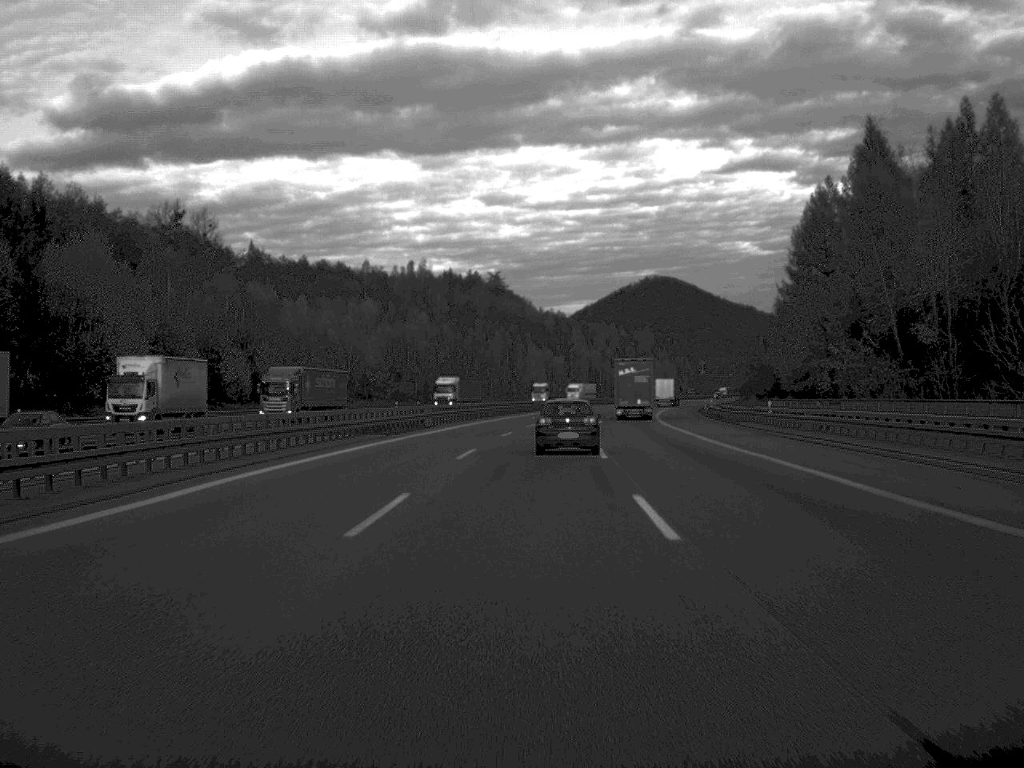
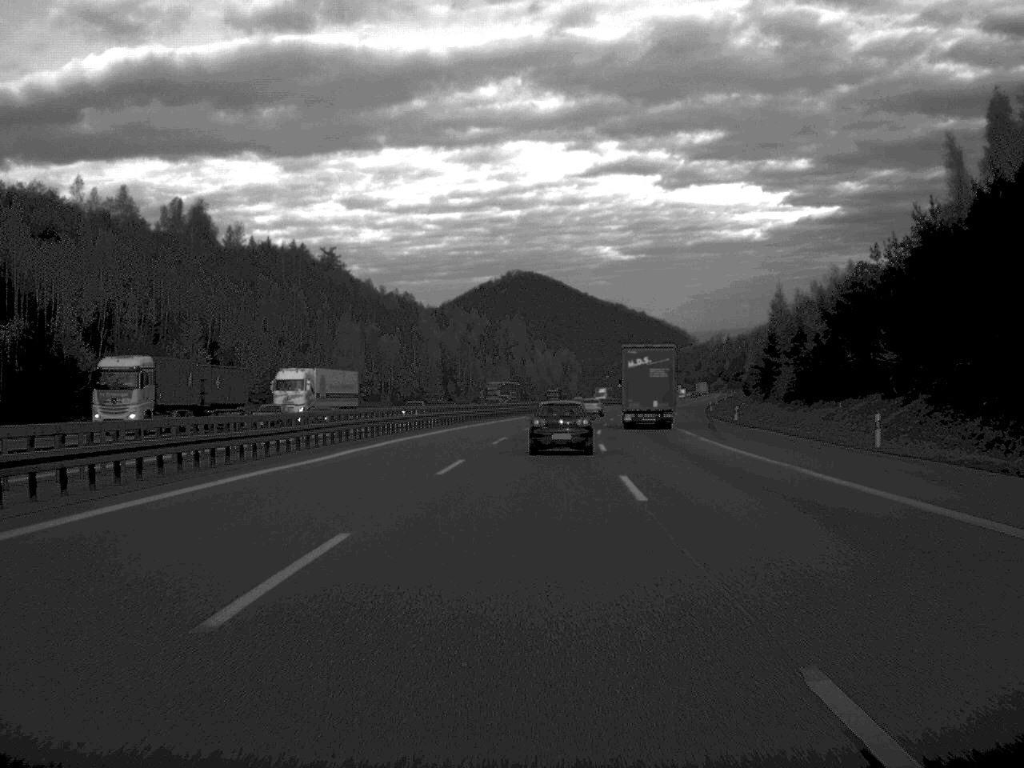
(+6.4, +114.5) m; +6°
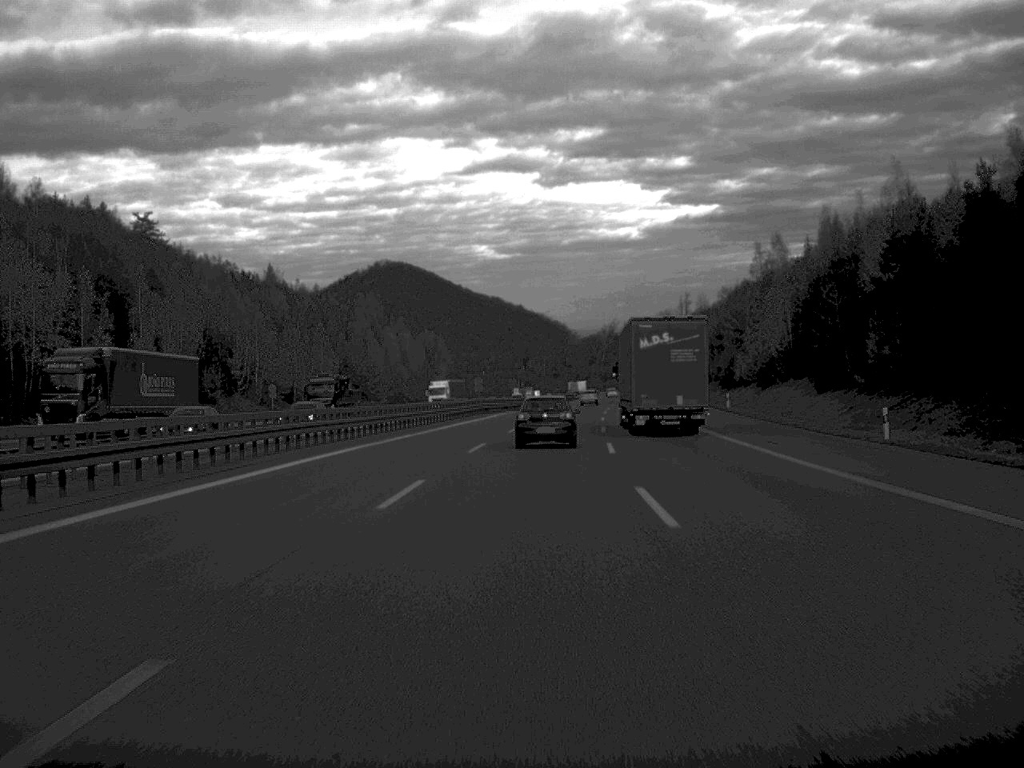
(+4.5, +93.4) m; +6°
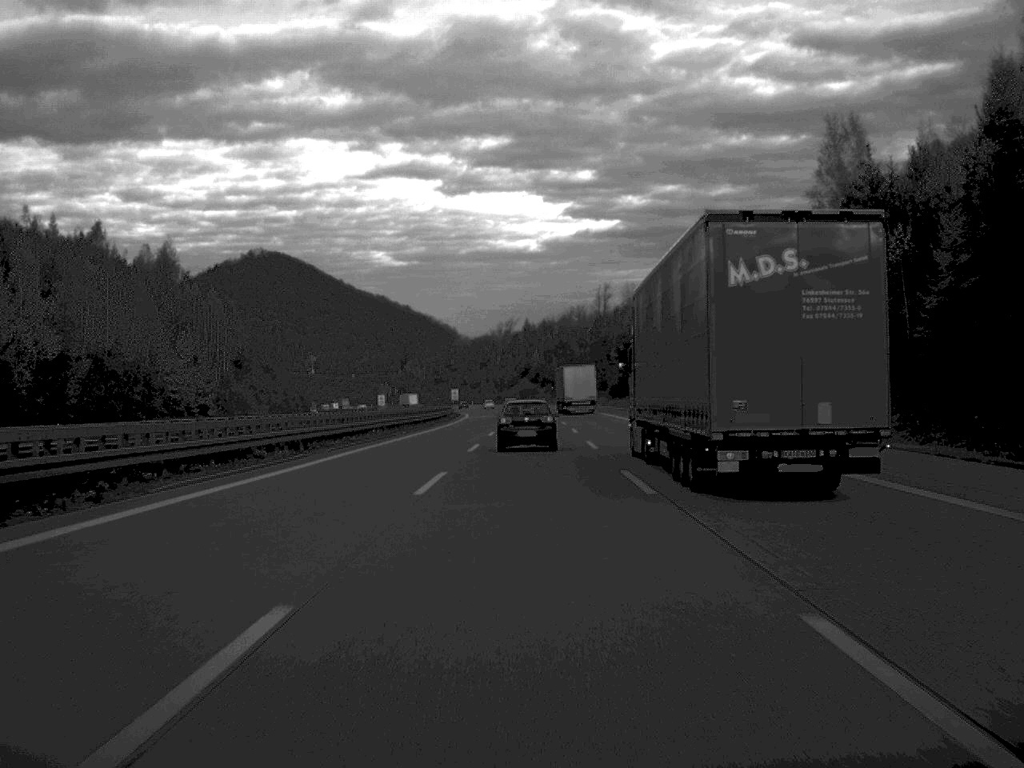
(+5.8, +116.7) m; +5°
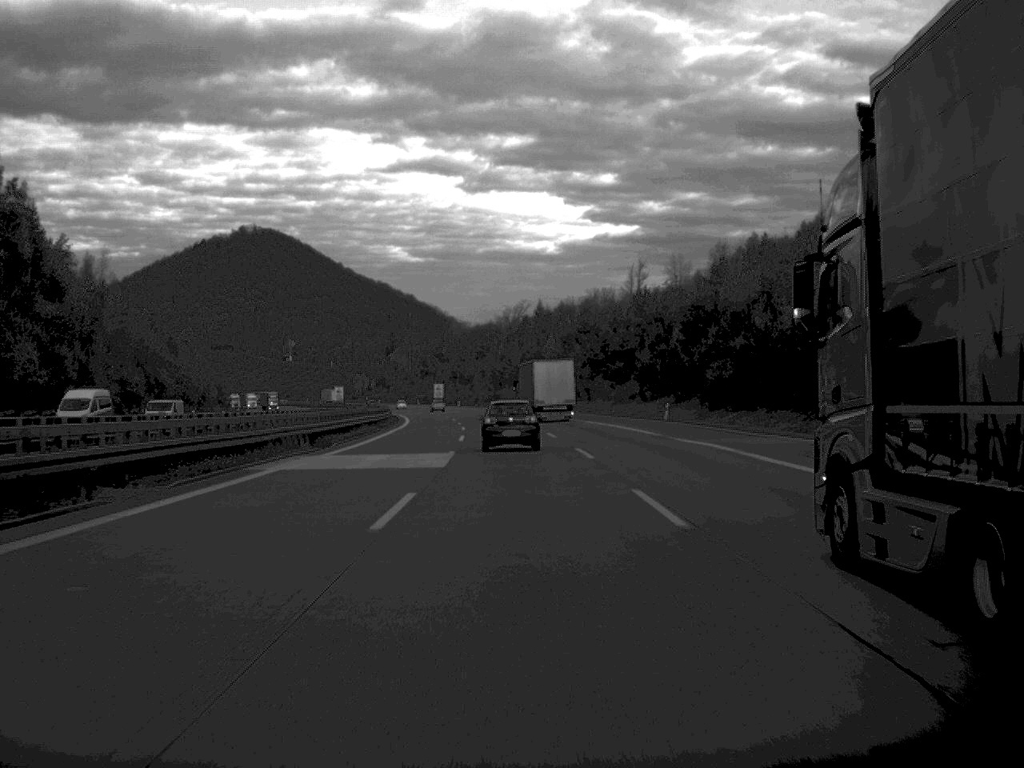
(+0.1, +92.3) m; 0°
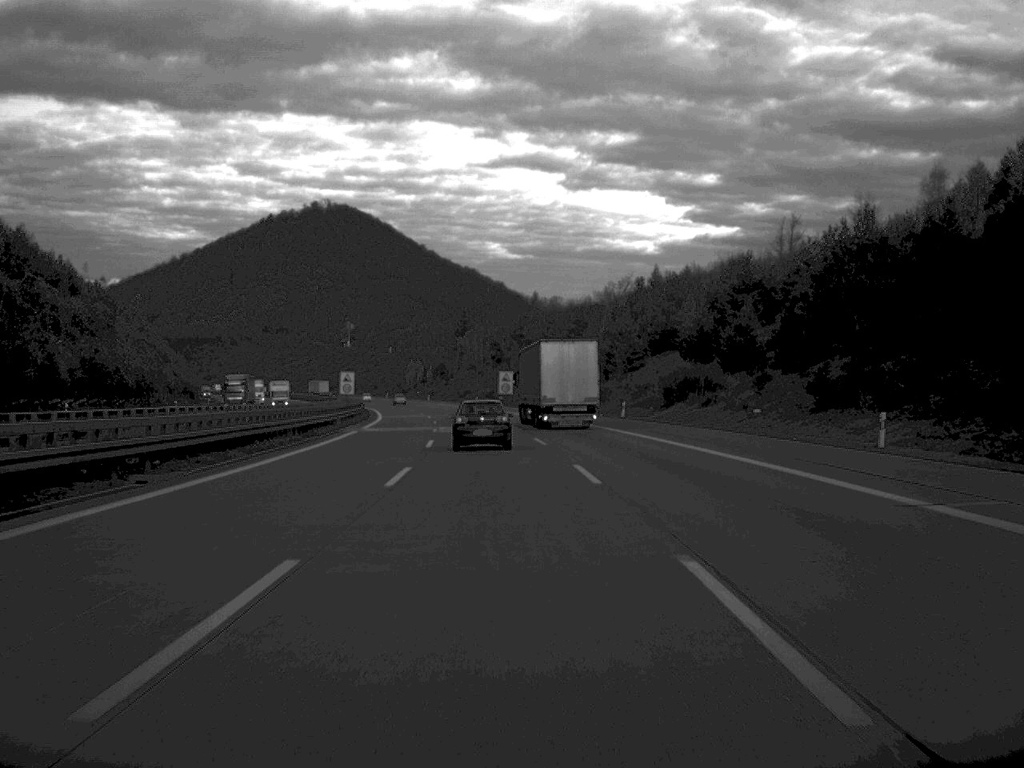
(-3.0, +96.1) m; -4°
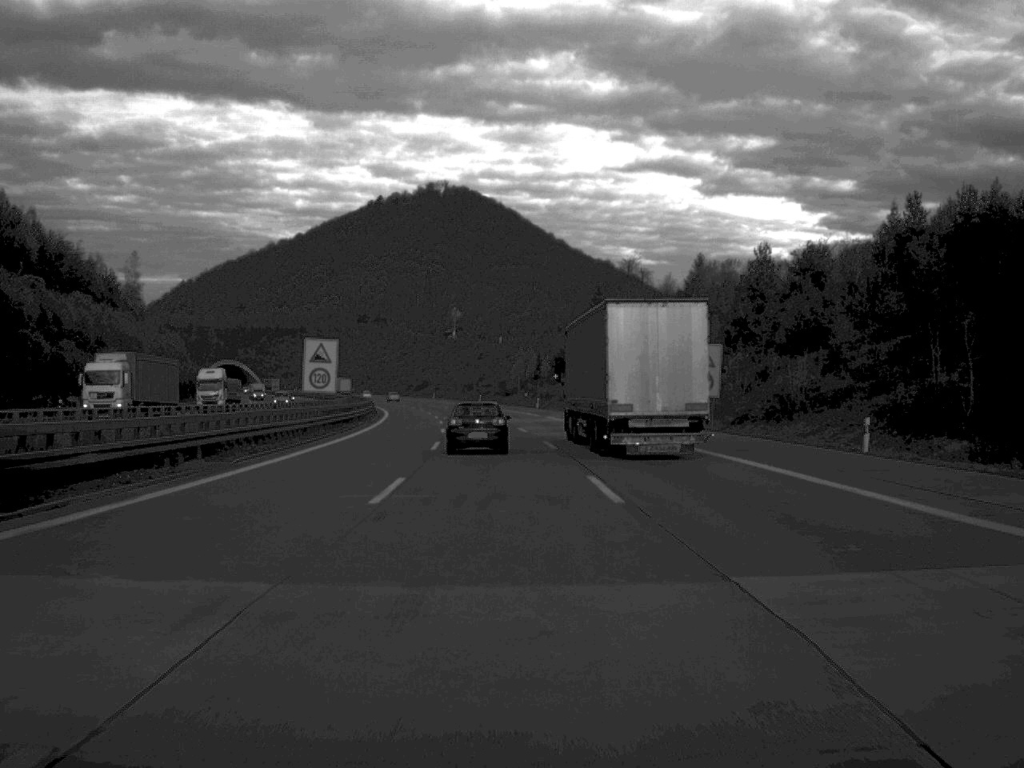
(-4.9, +96.1) m; -6°
